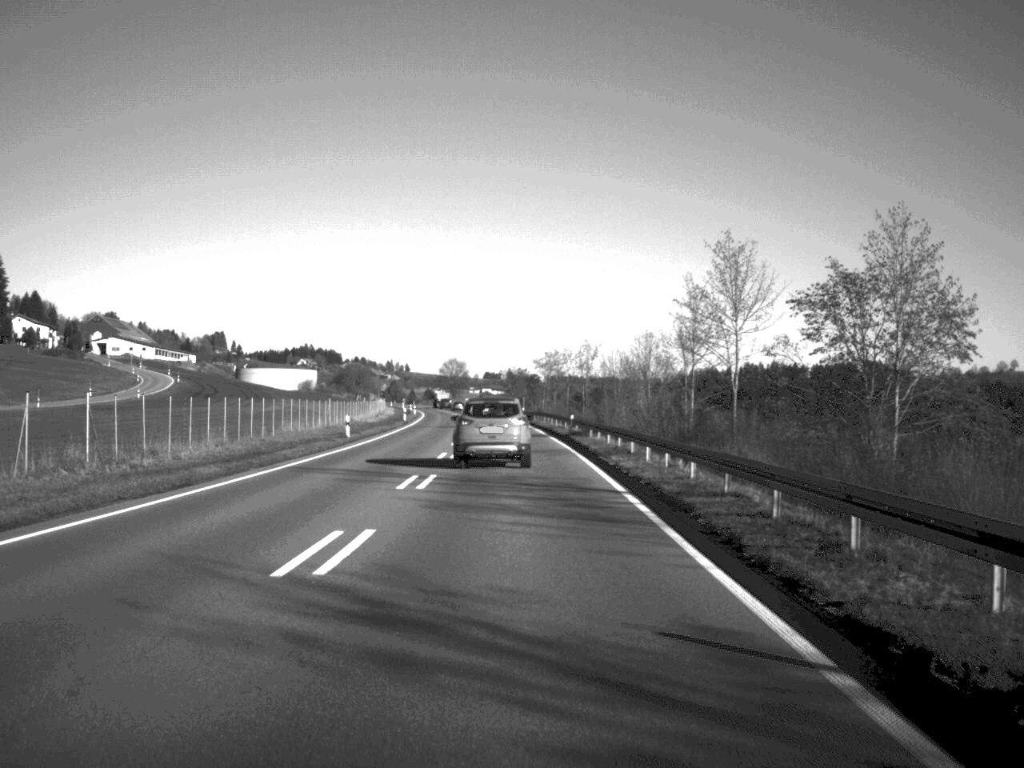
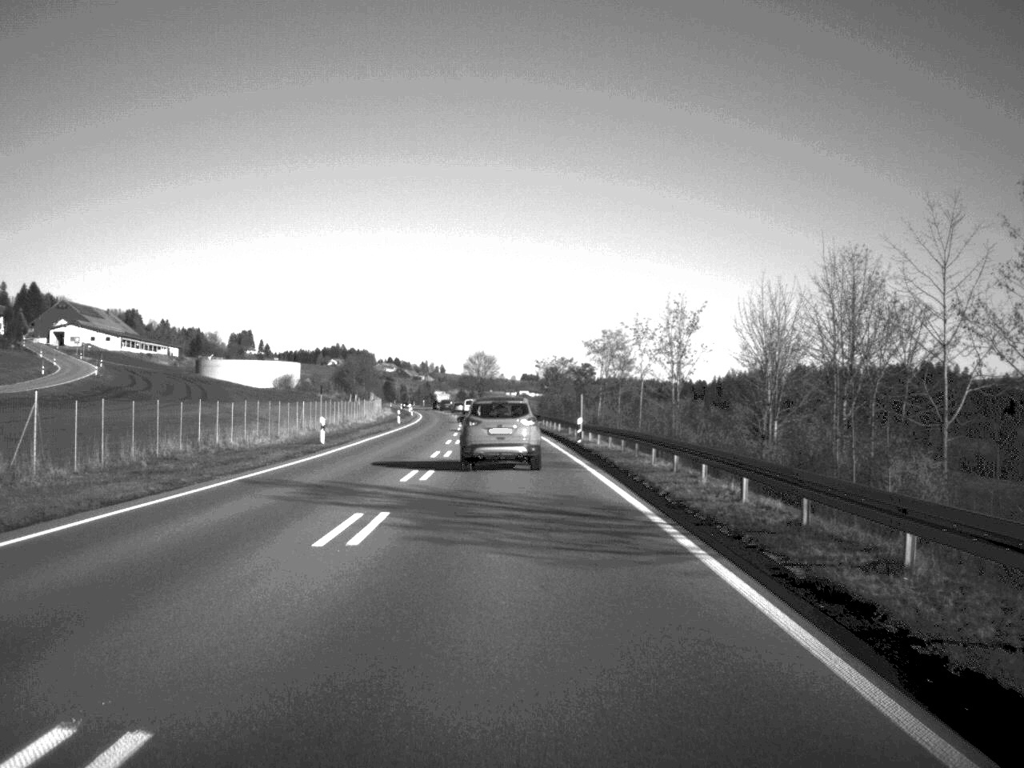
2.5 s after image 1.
(-0.8, +57.4) m; -2°
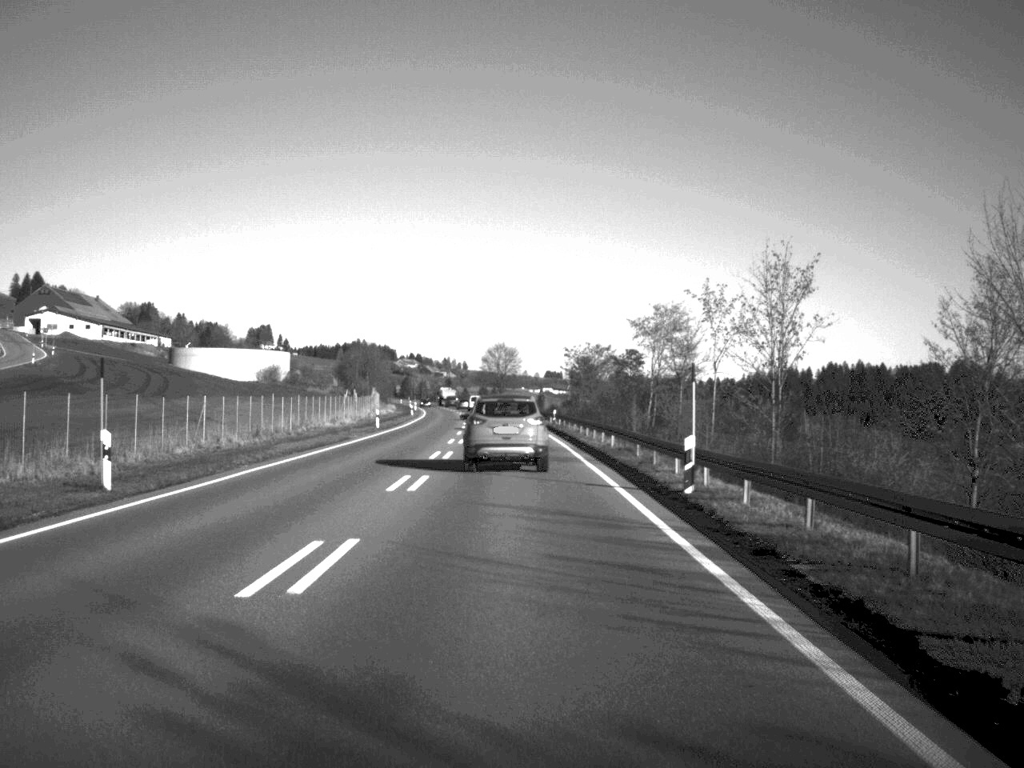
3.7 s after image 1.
(-0.2, +27.6) m; -1°
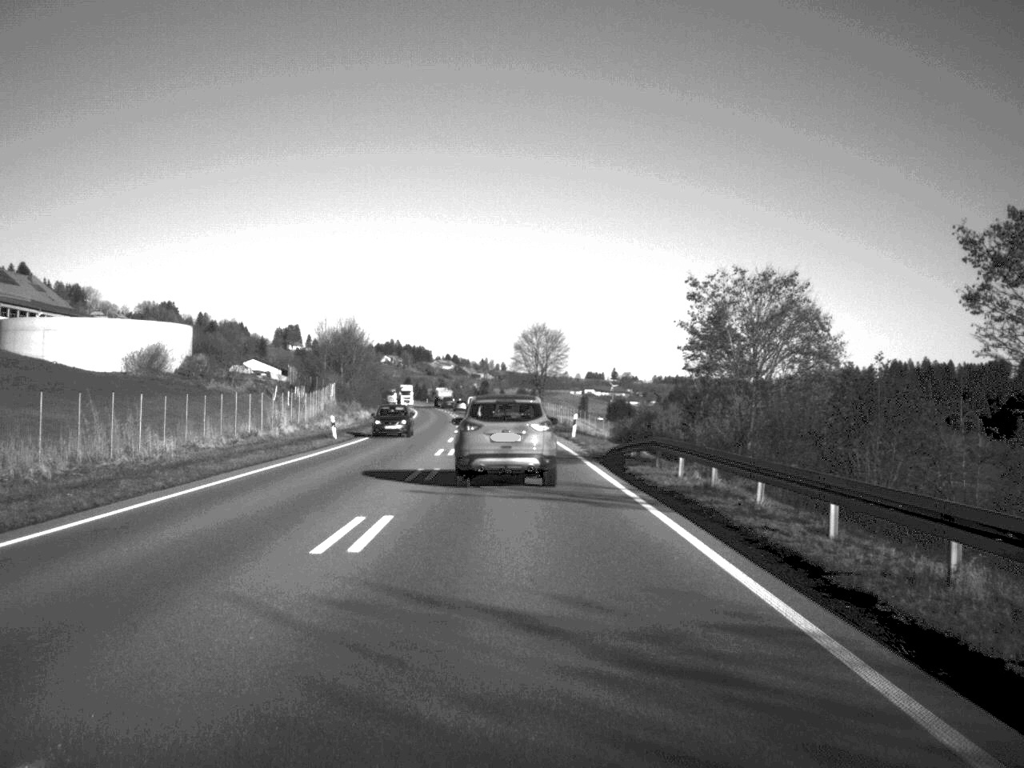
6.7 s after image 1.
(-1.2, +68.6) m; -2°
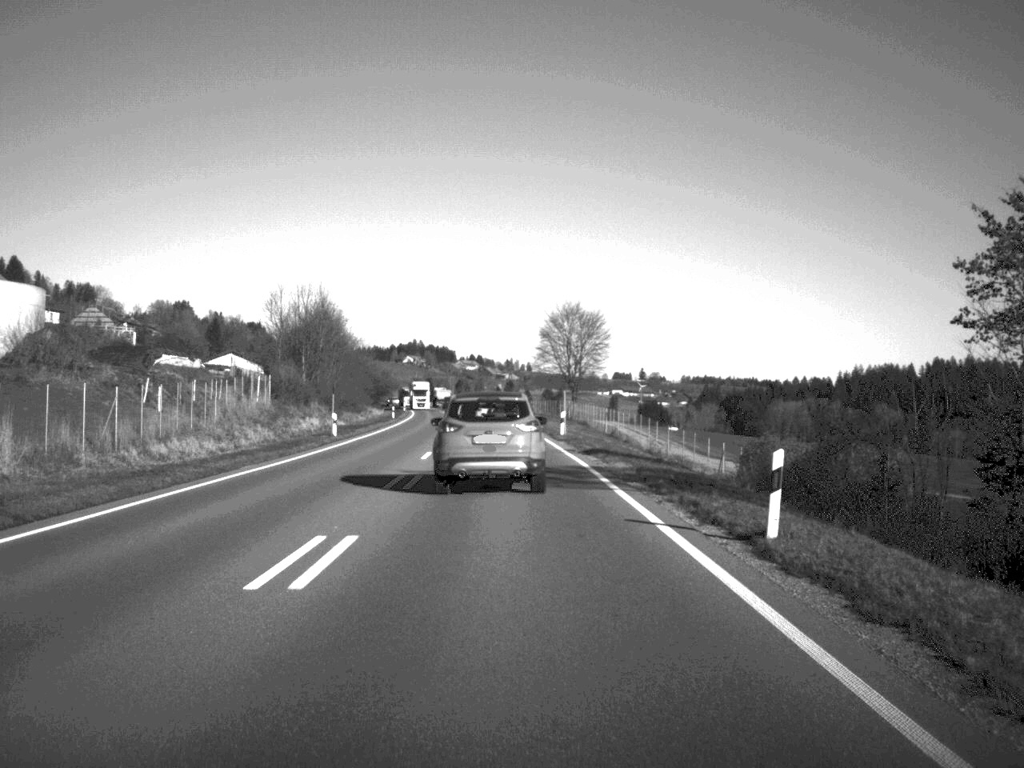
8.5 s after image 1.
(-0.4, +38.4) m; -1°
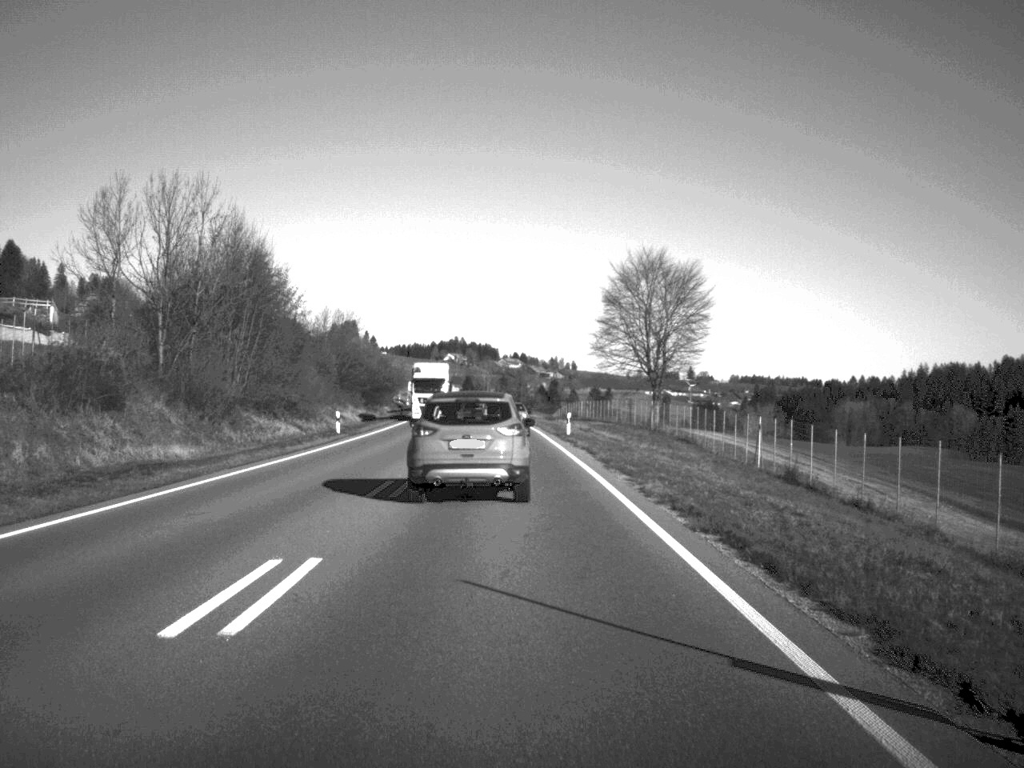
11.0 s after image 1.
(-0.9, +50.0) m; -2°
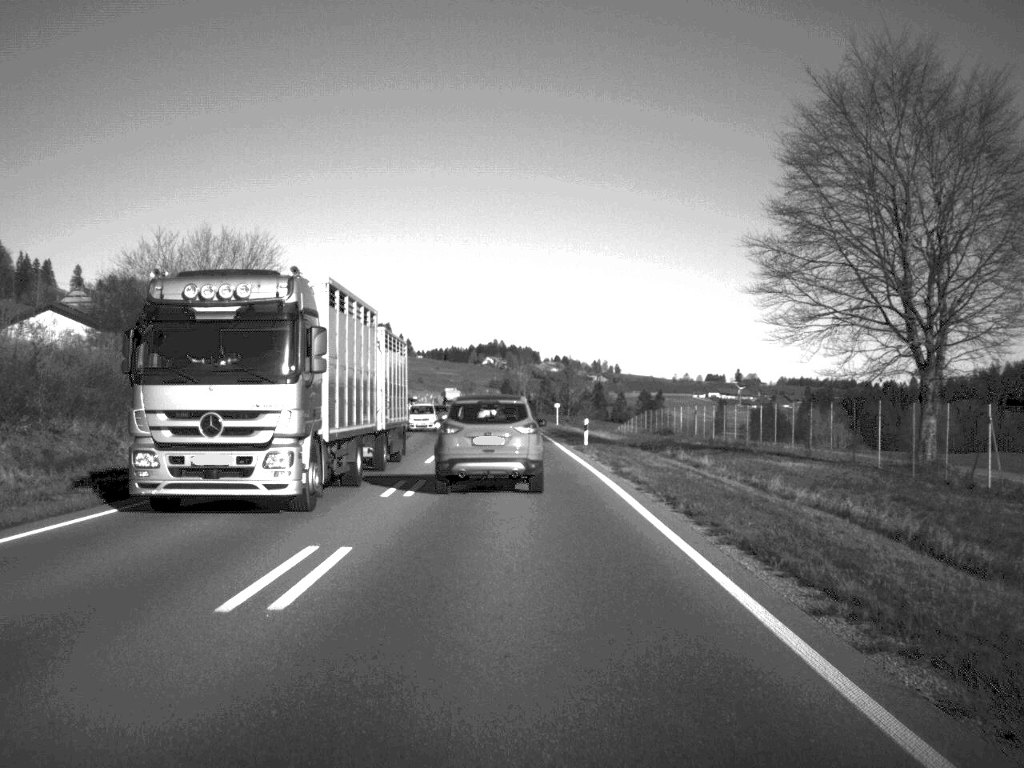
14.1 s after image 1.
(-1.0, +58.5) m; -2°
